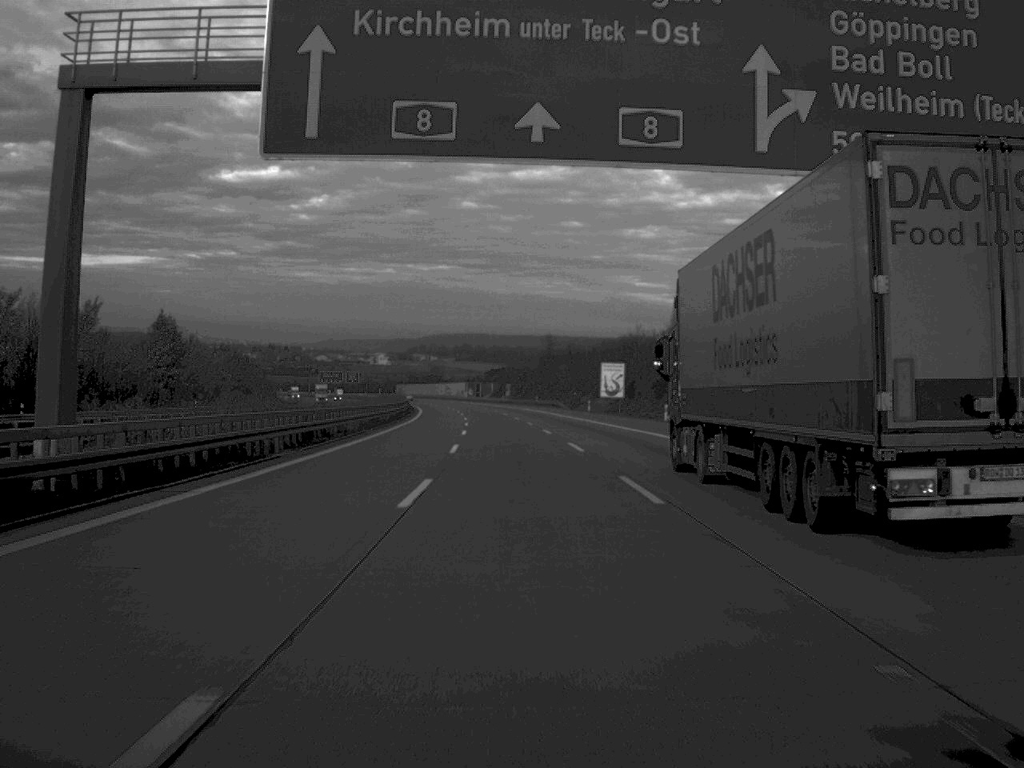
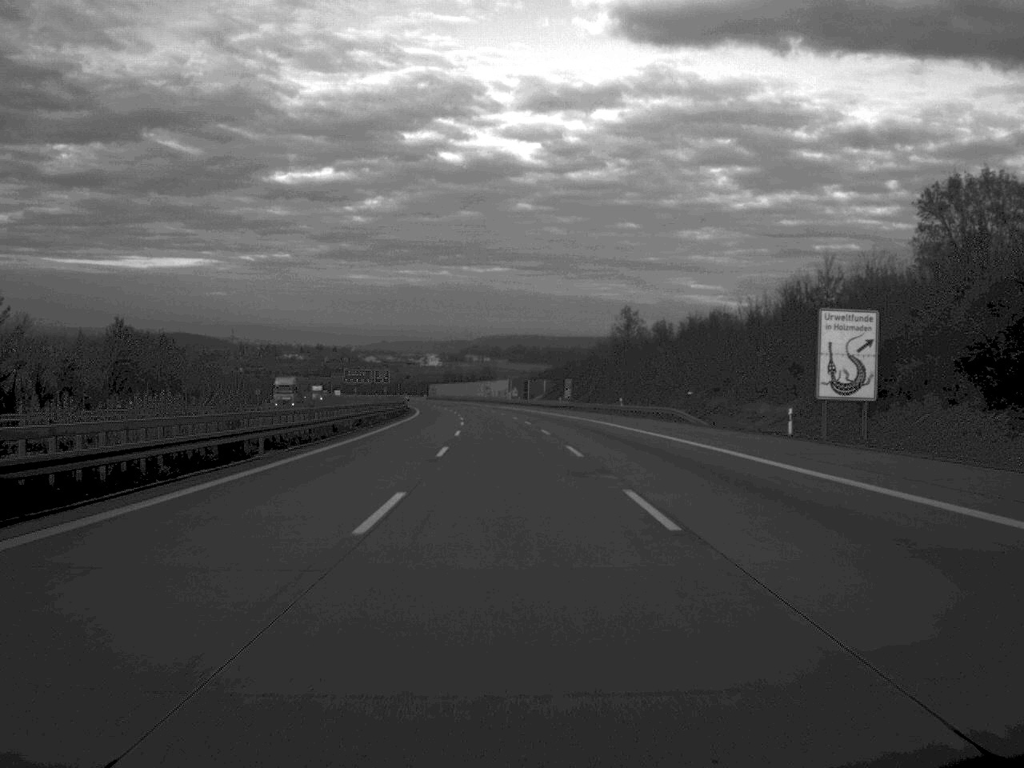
(-1.6, +75.1) m; -2°
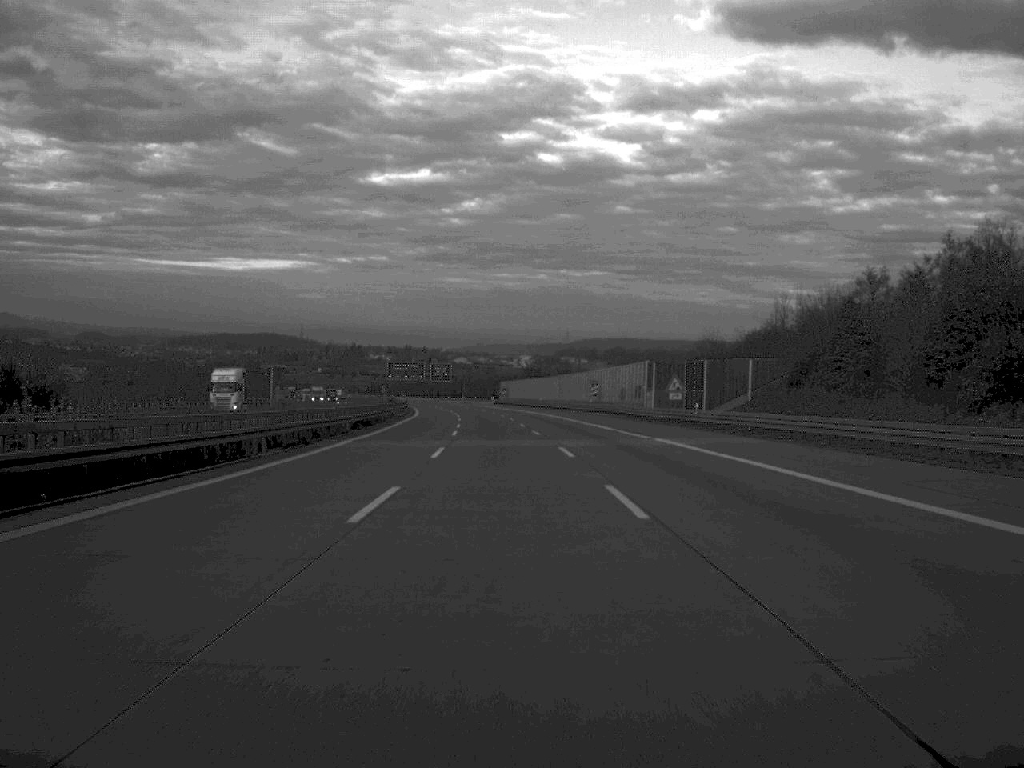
(-4.7, +124.4) m; -4°
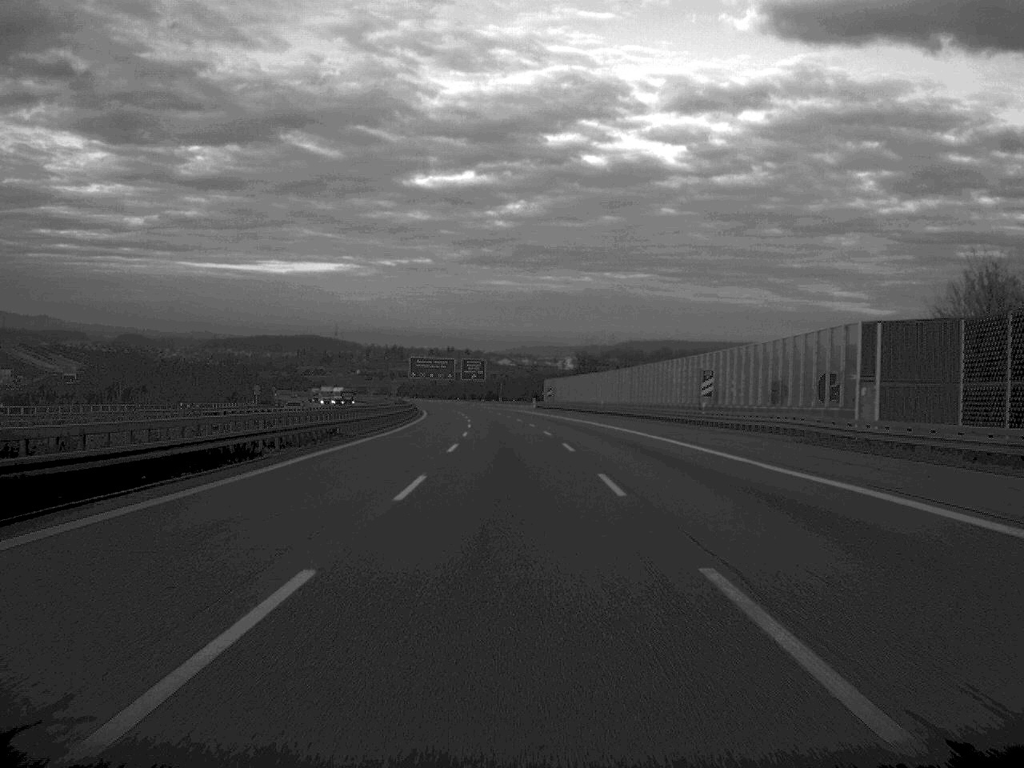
(-0.9, +49.8) m; -2°
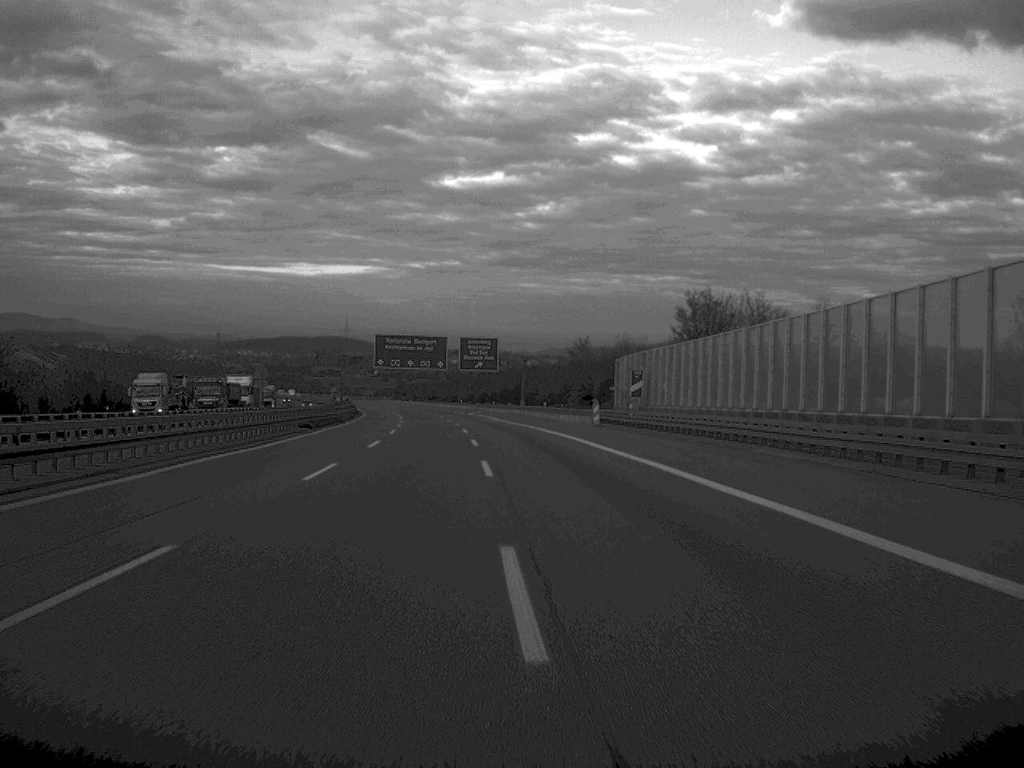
(-1.0, +100.8) m; -1°
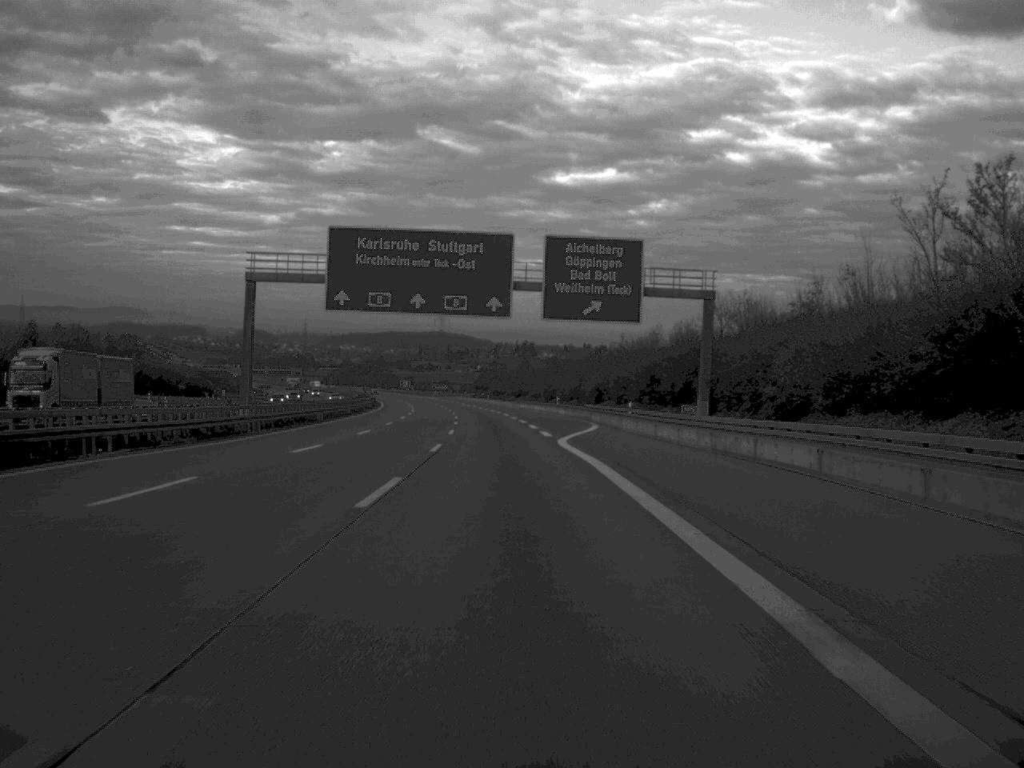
(-3.9, +98.3) m; -5°
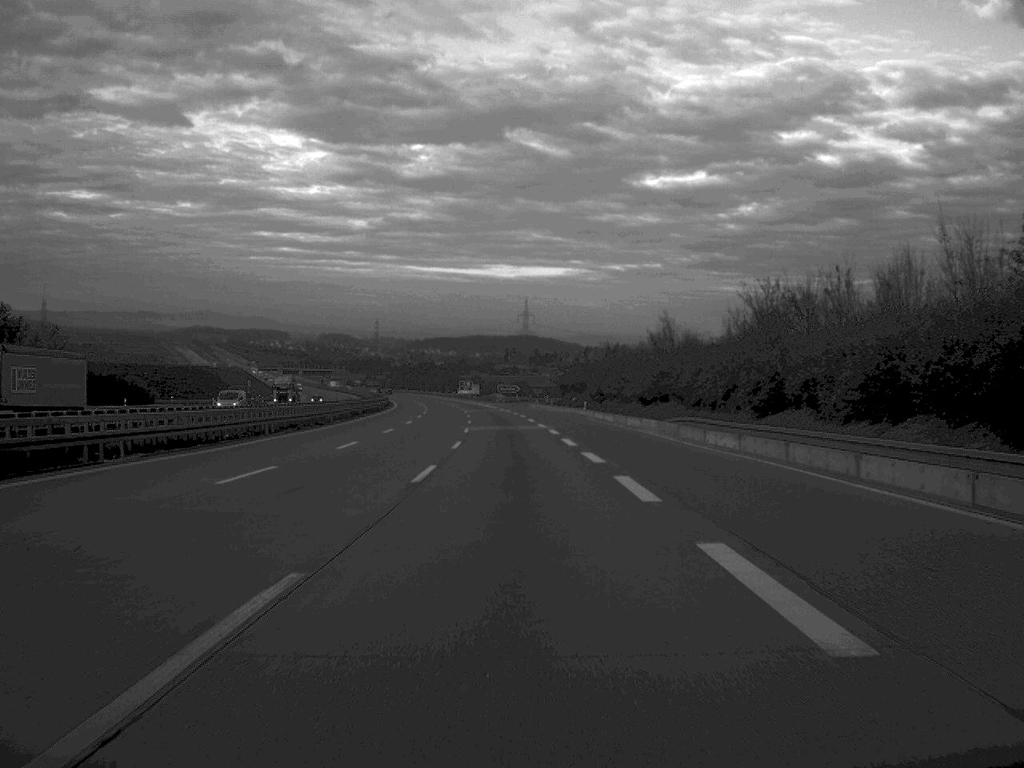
(-3.5, +100.7) m; -4°
